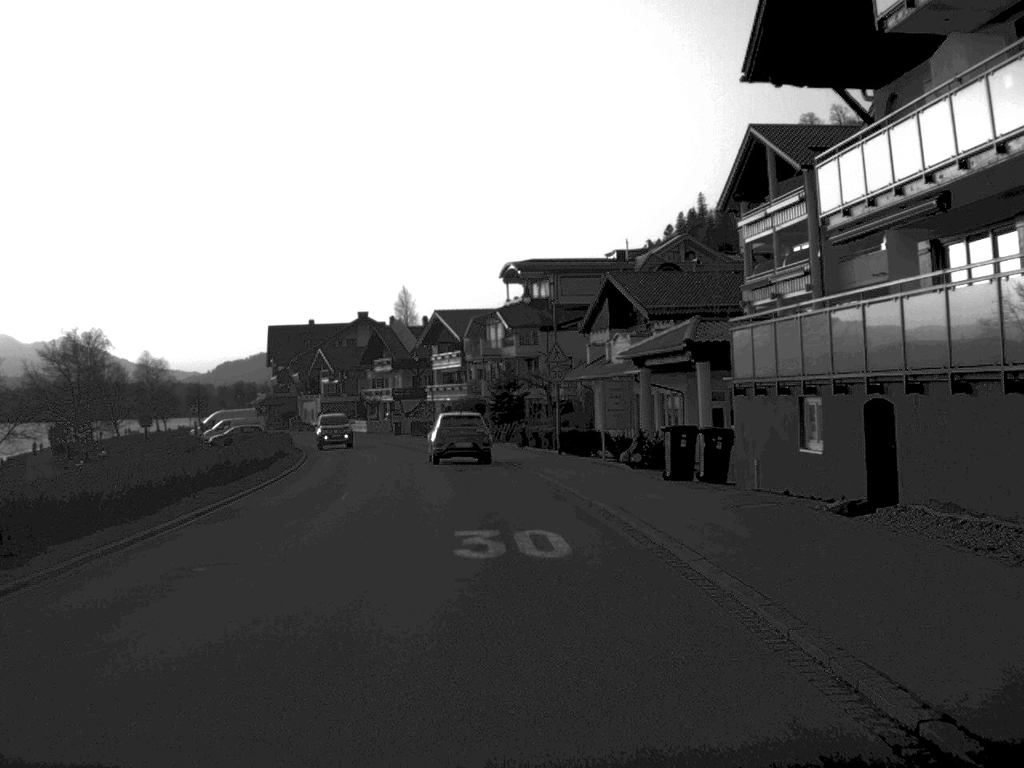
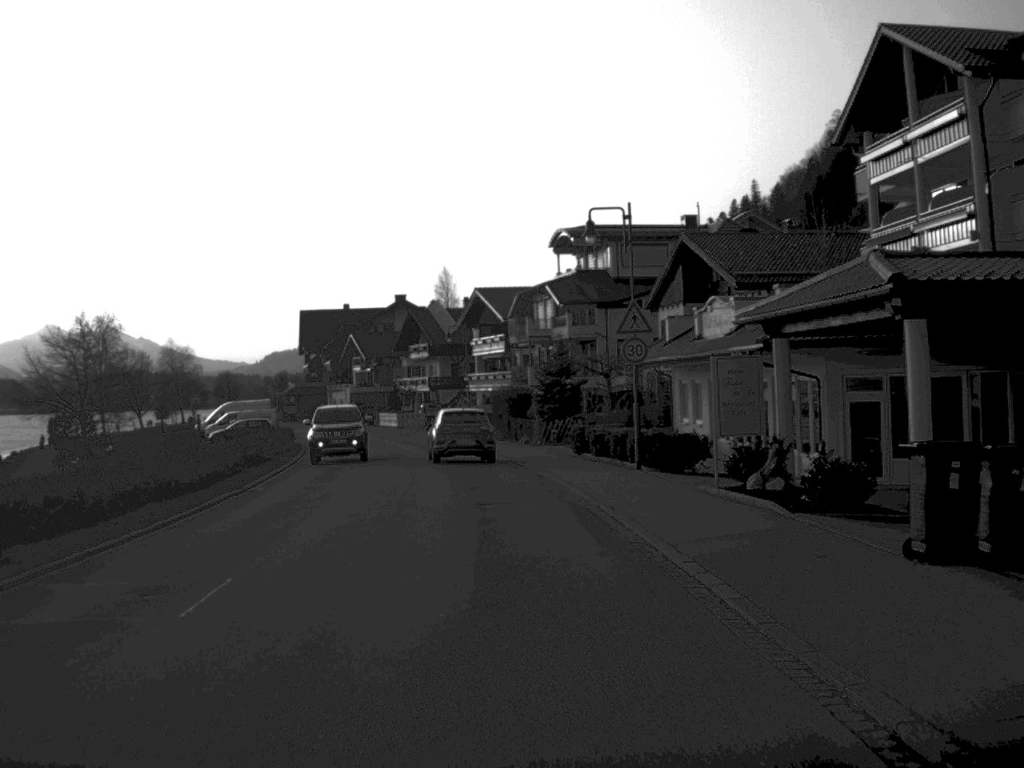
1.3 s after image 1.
(-0.2, +13.5) m; -2°
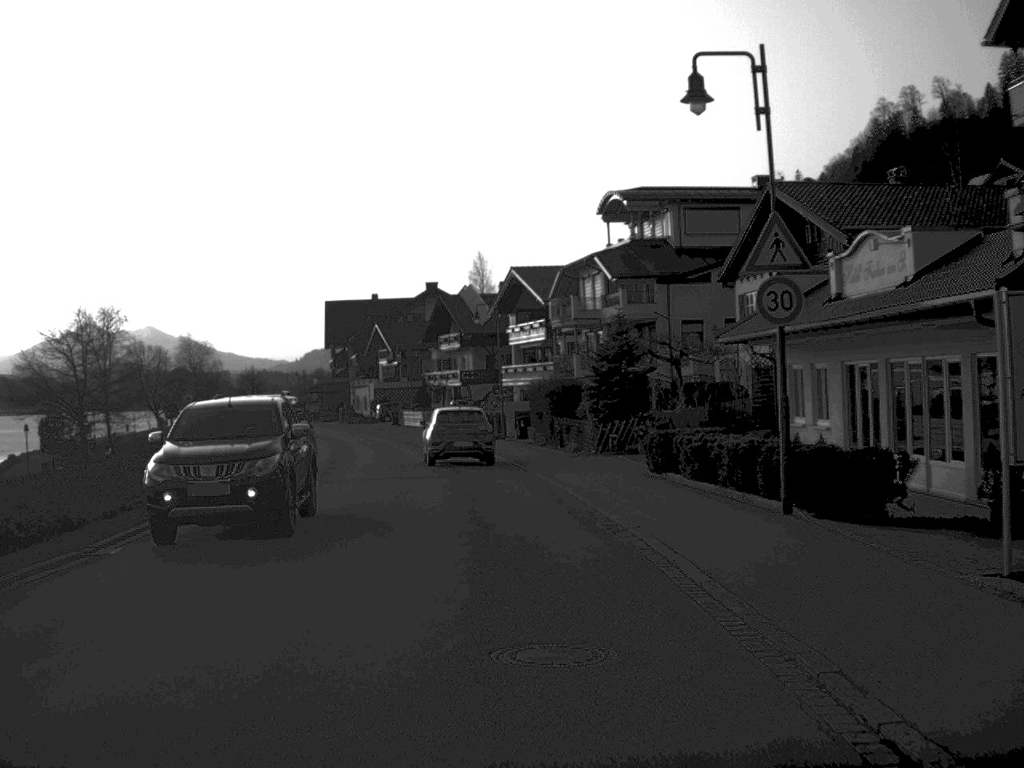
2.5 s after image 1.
(-0.2, +12.3) m; -2°
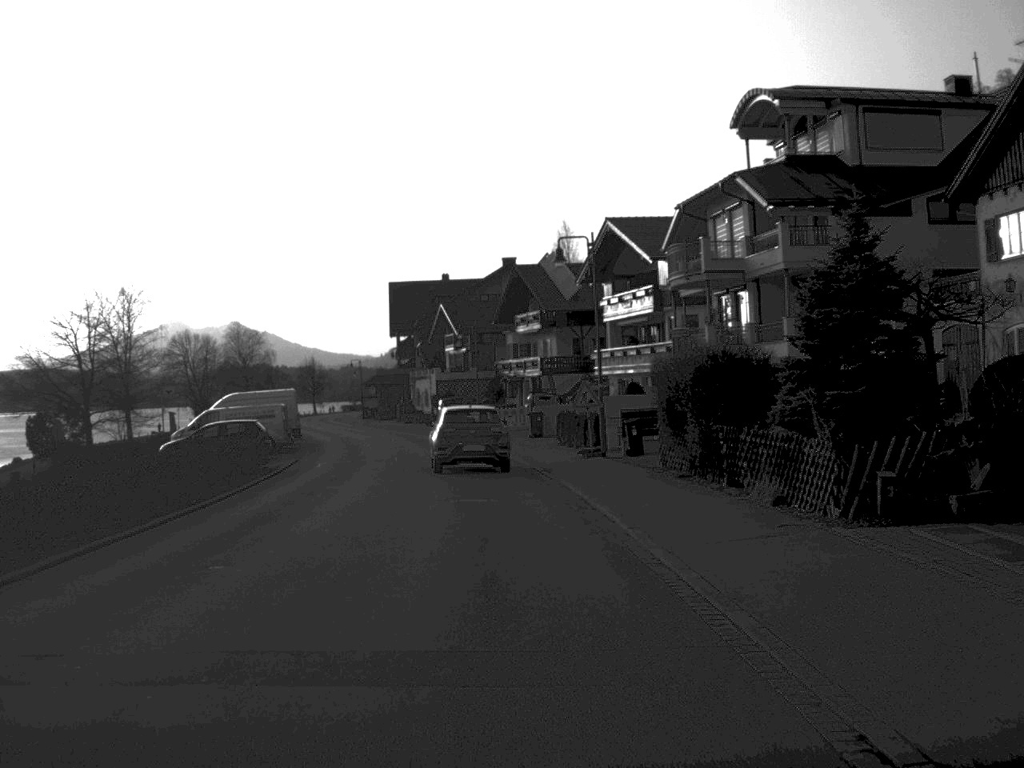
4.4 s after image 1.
(-0.6, +20.4) m; -4°
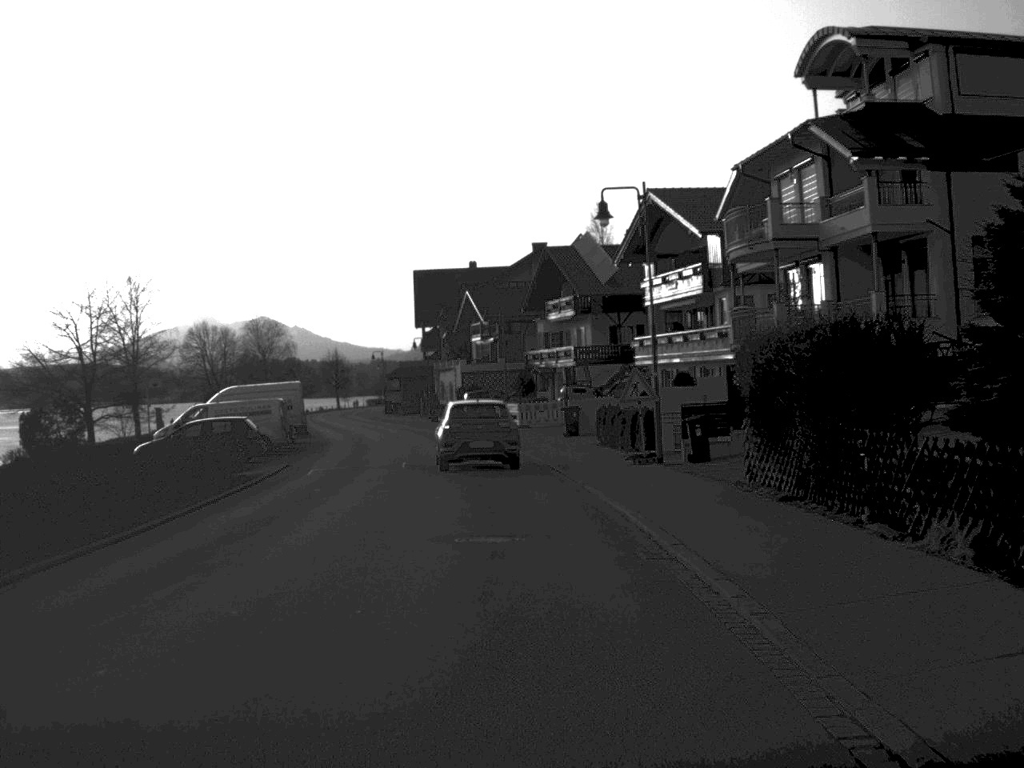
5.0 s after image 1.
(-0.1, +6.7) m; -1°
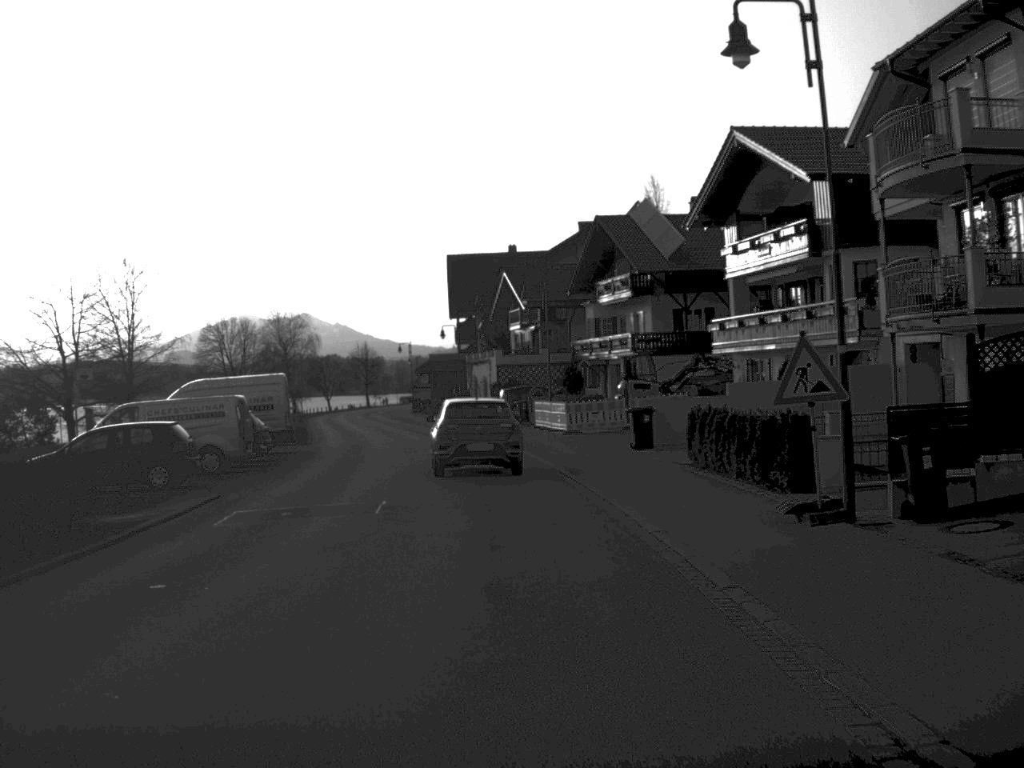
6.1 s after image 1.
(-0.2, +12.6) m; -2°
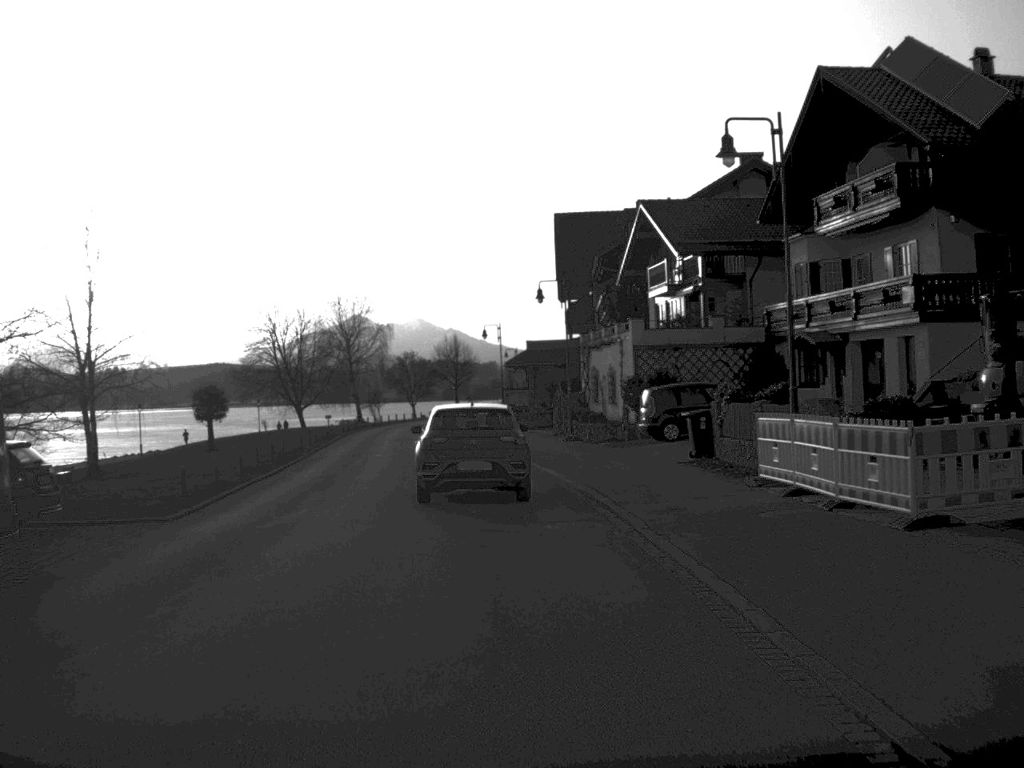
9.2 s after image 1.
(-1.3, +31.5) m; -5°
